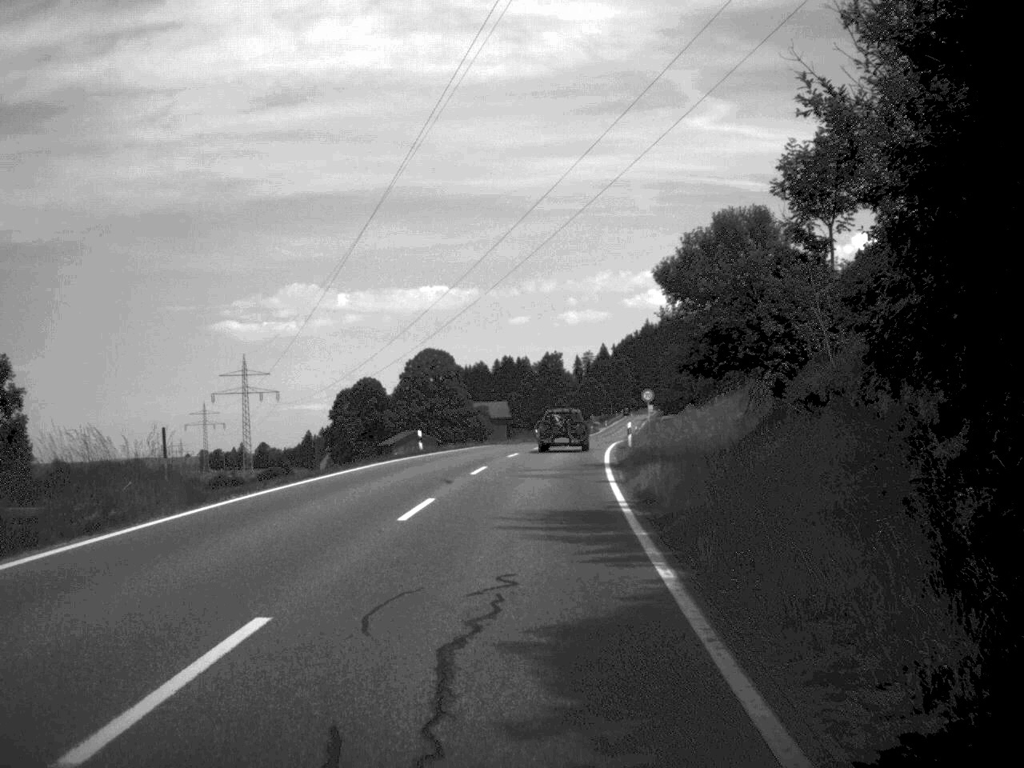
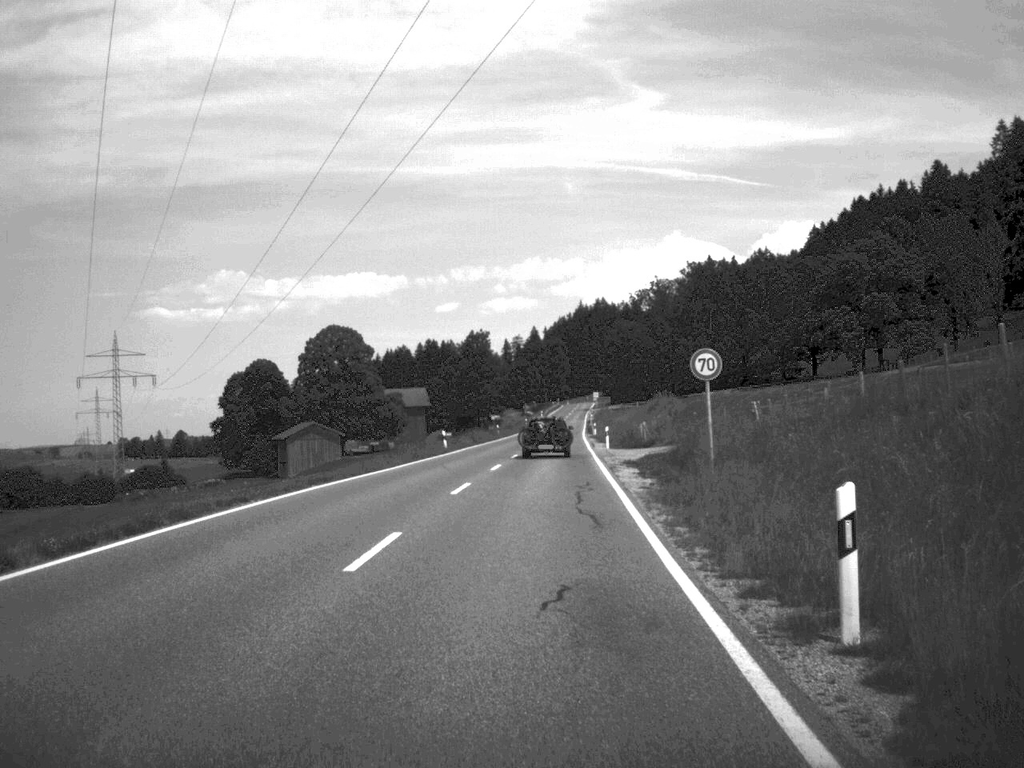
(+1.2, +39.7) m; +3°
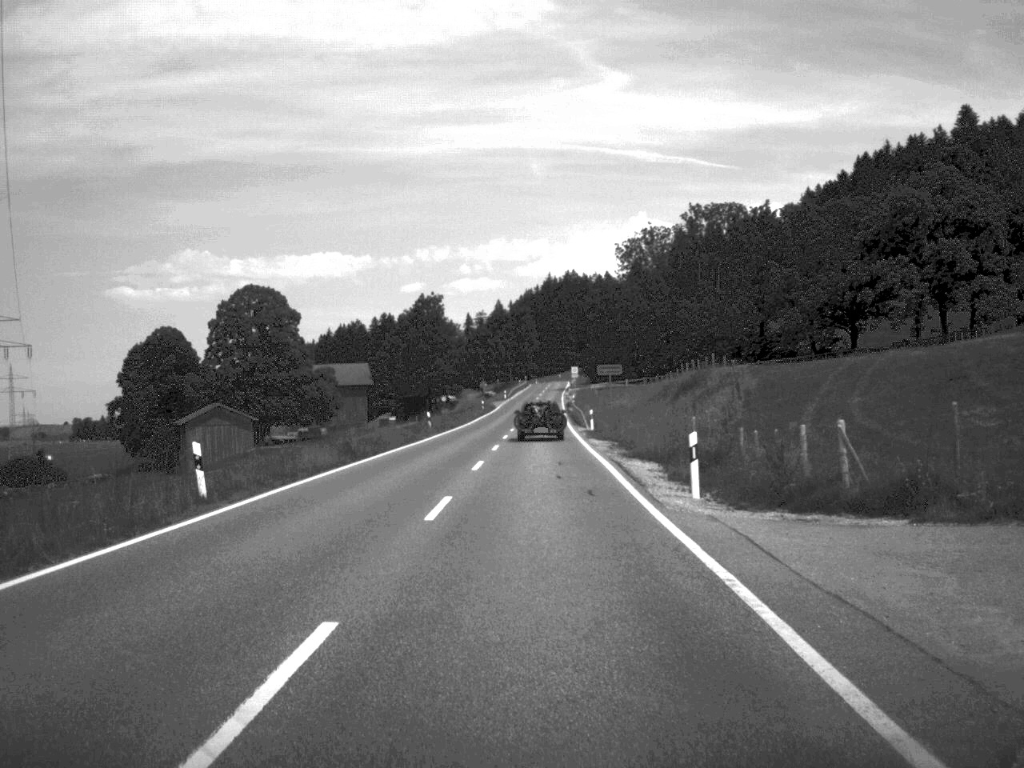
(+0.7, +42.2) m; +1°
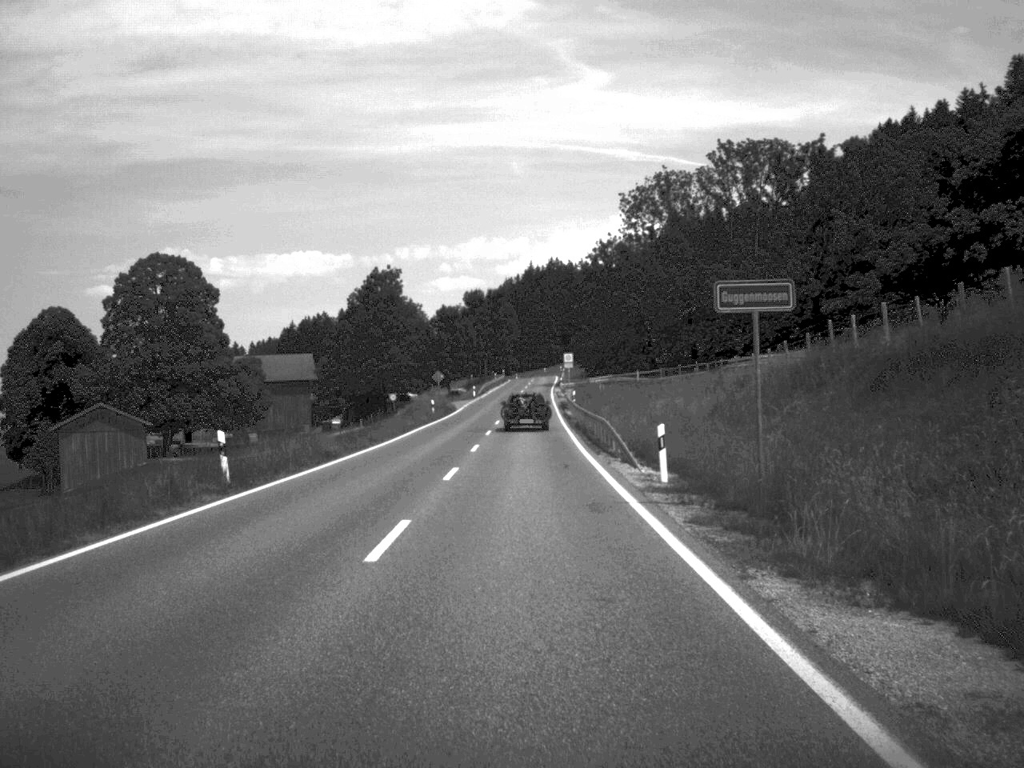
(+0.4, +39.6) m; +1°
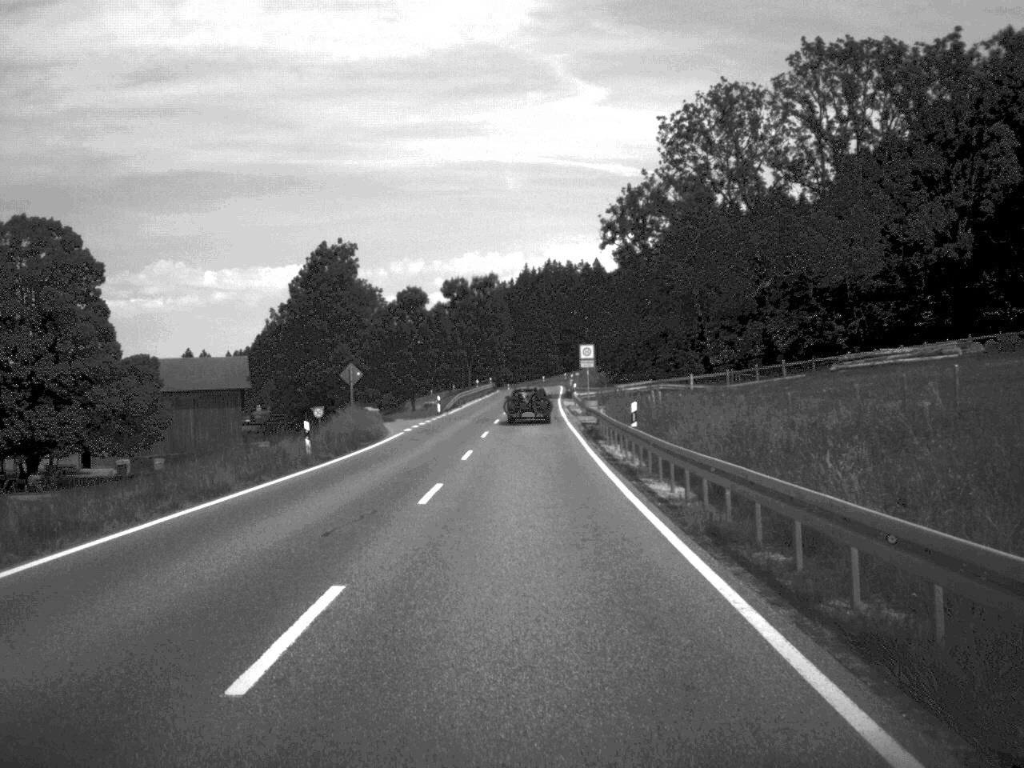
(0.0, +40.5) m; 0°
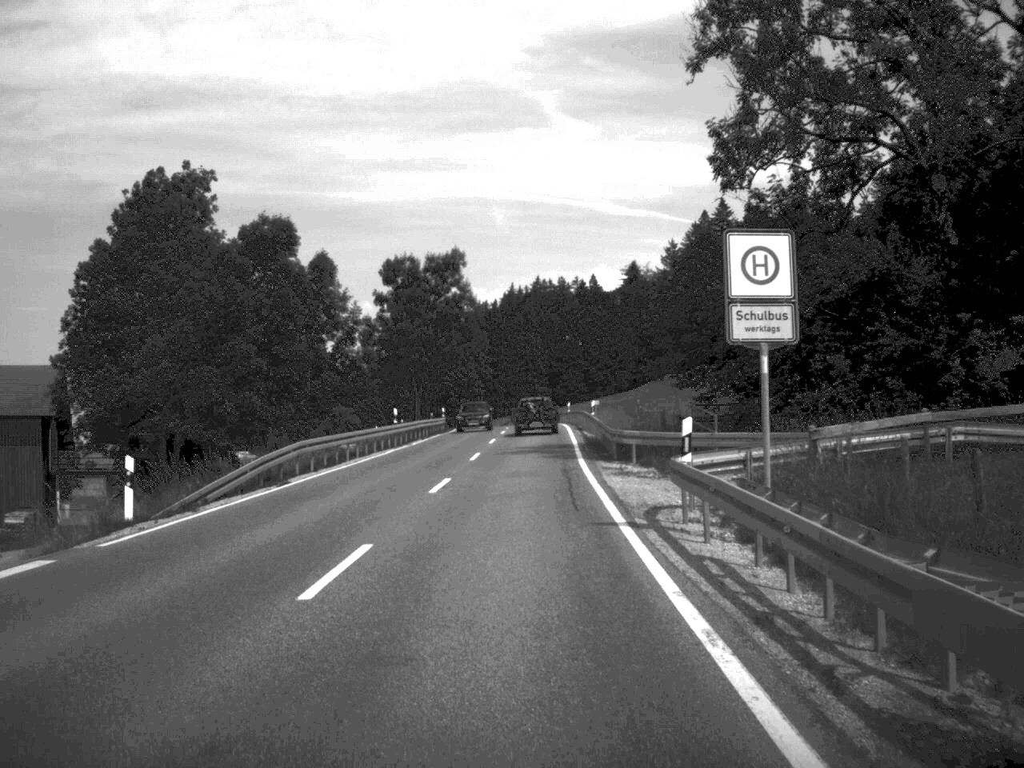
(+0.5, +54.9) m; +1°
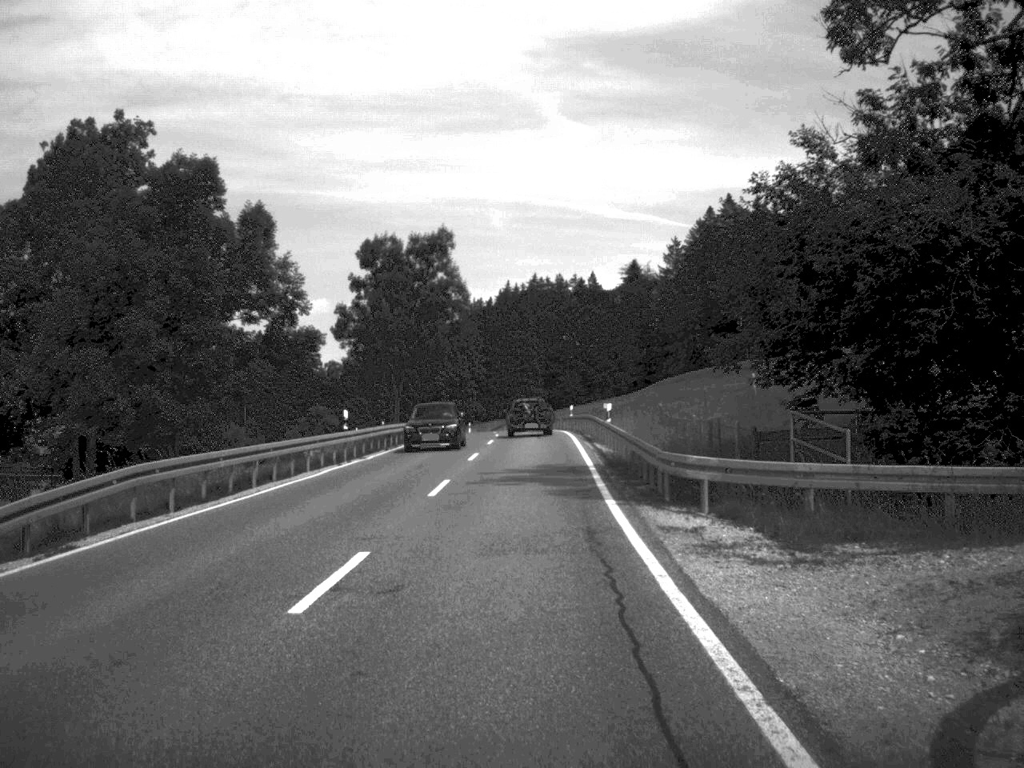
(0.0, +12.7) m; 0°
